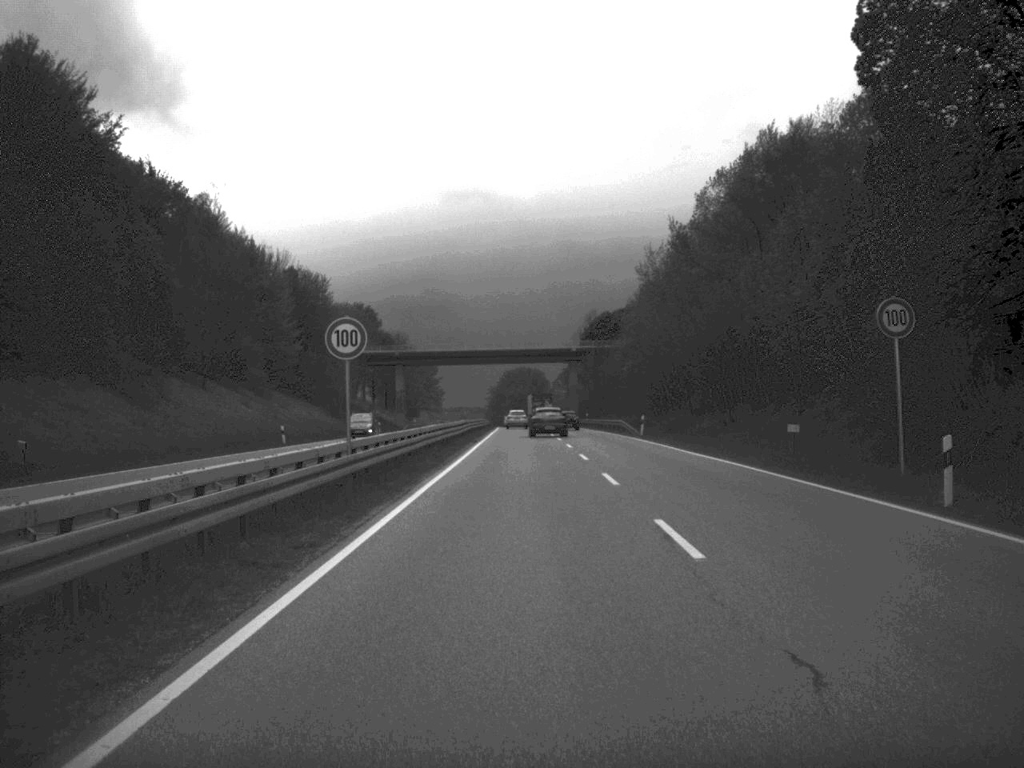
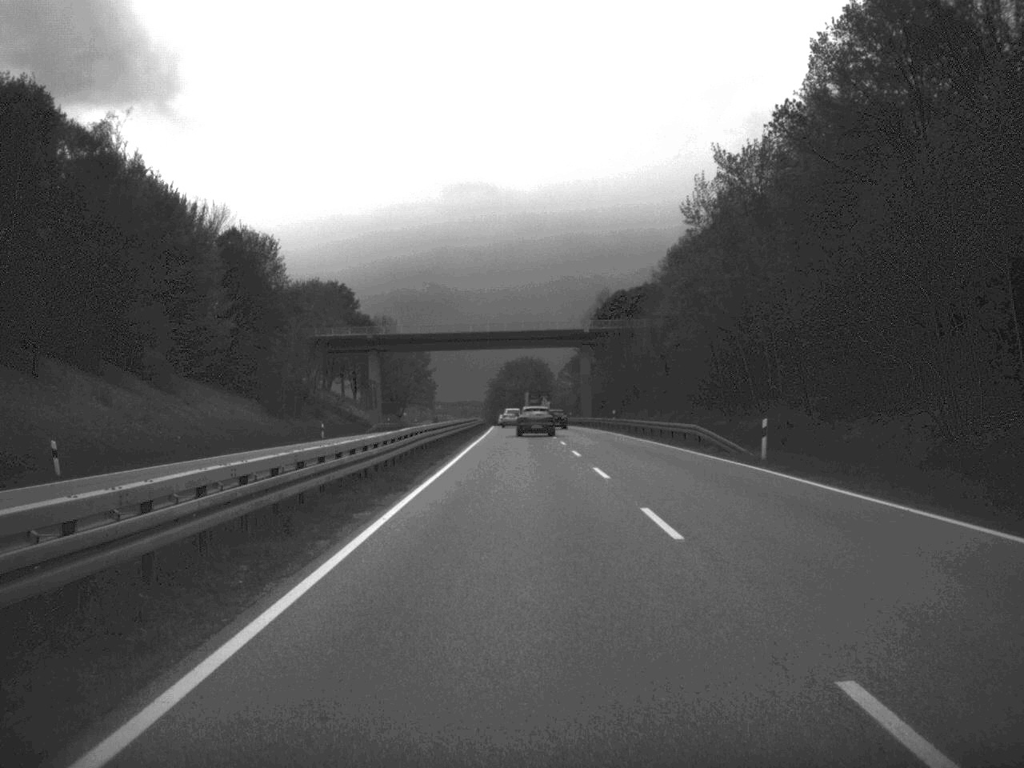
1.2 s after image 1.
(0.0, +33.5) m; 0°
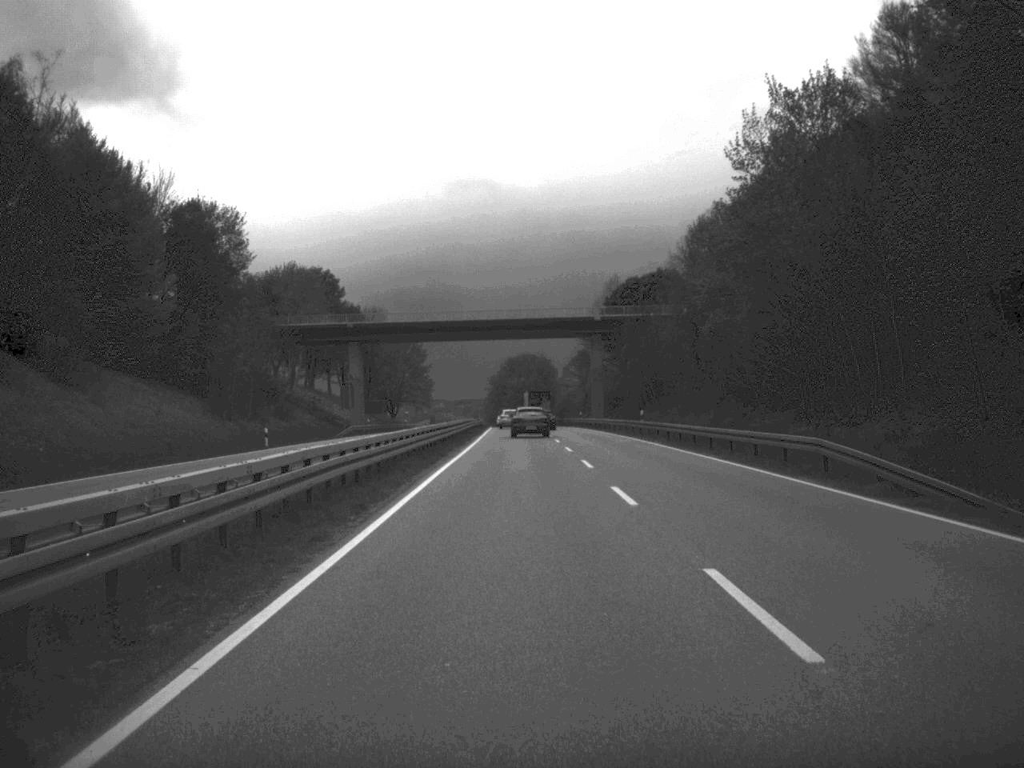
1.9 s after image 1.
(0.0, +18.7) m; 0°
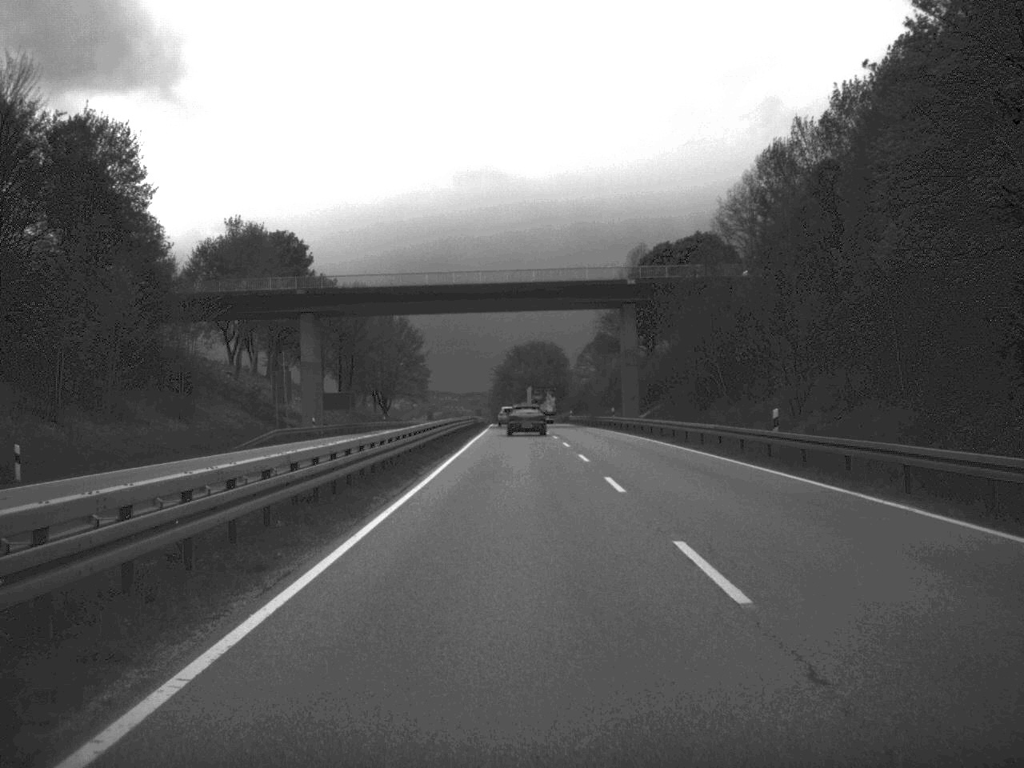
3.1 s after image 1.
(-0.1, +33.1) m; 0°
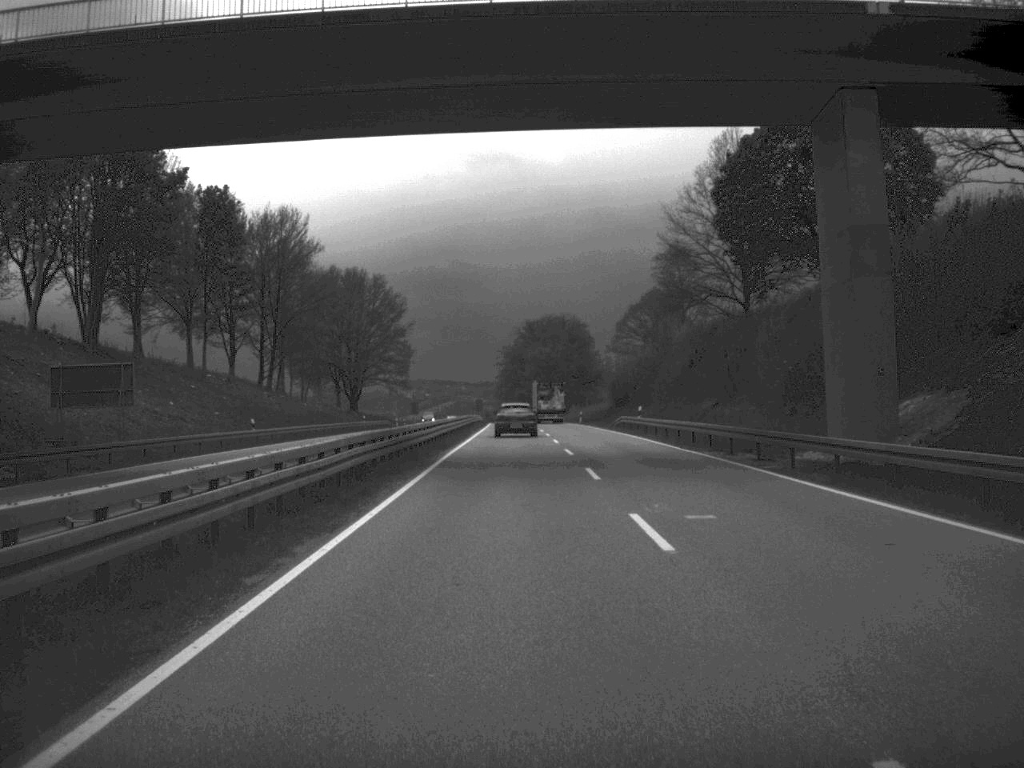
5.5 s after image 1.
(-0.5, +67.4) m; -1°
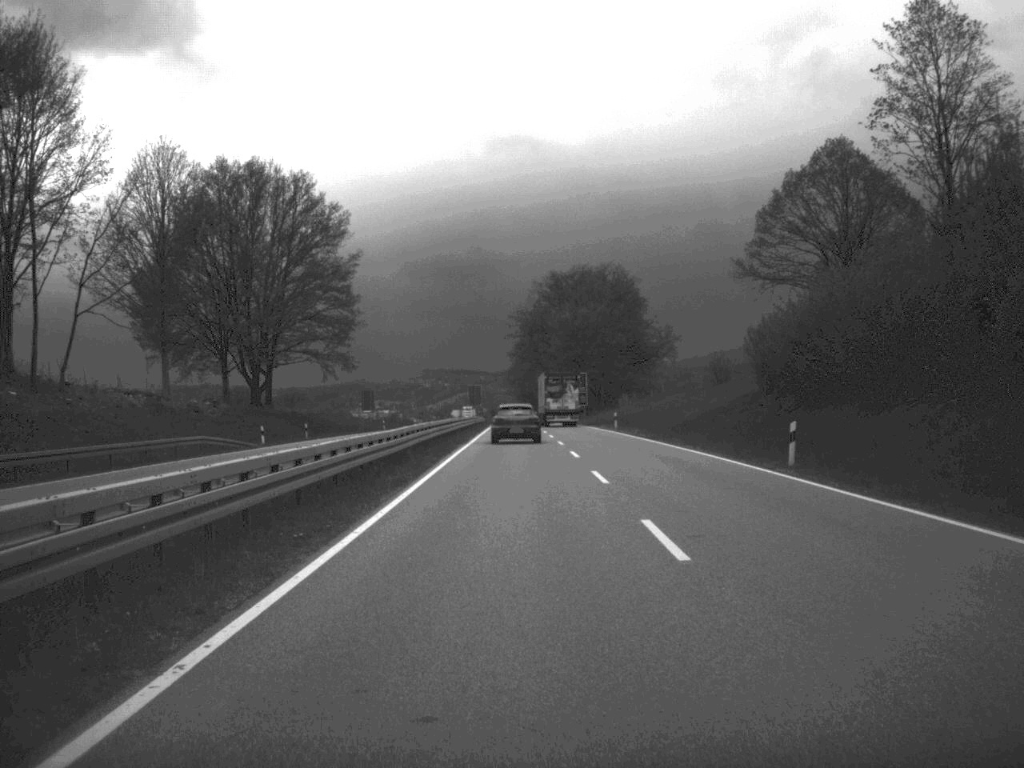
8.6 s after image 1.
(-0.9, +83.3) m; -1°
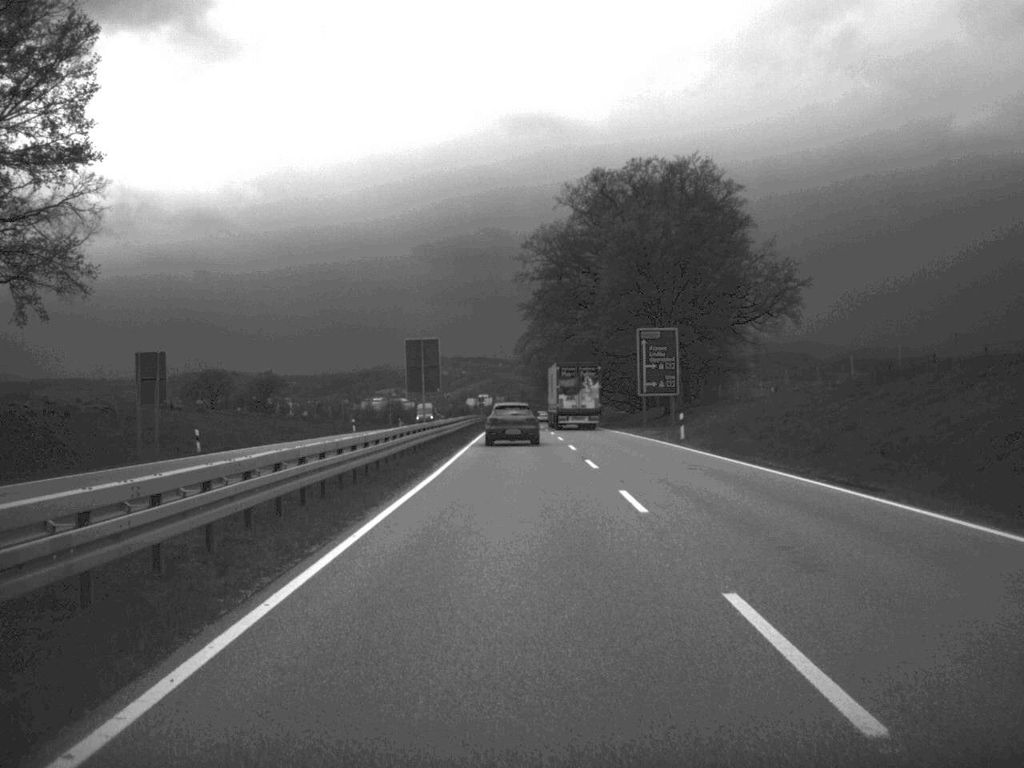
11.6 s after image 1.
(-0.7, +77.2) m; -1°
